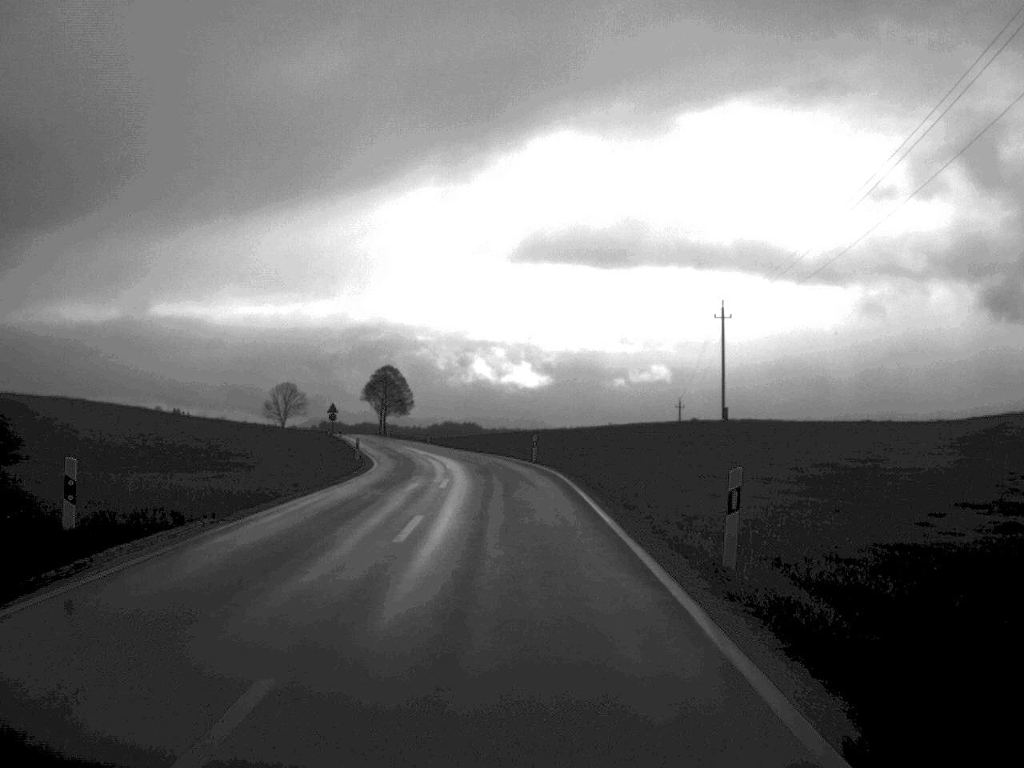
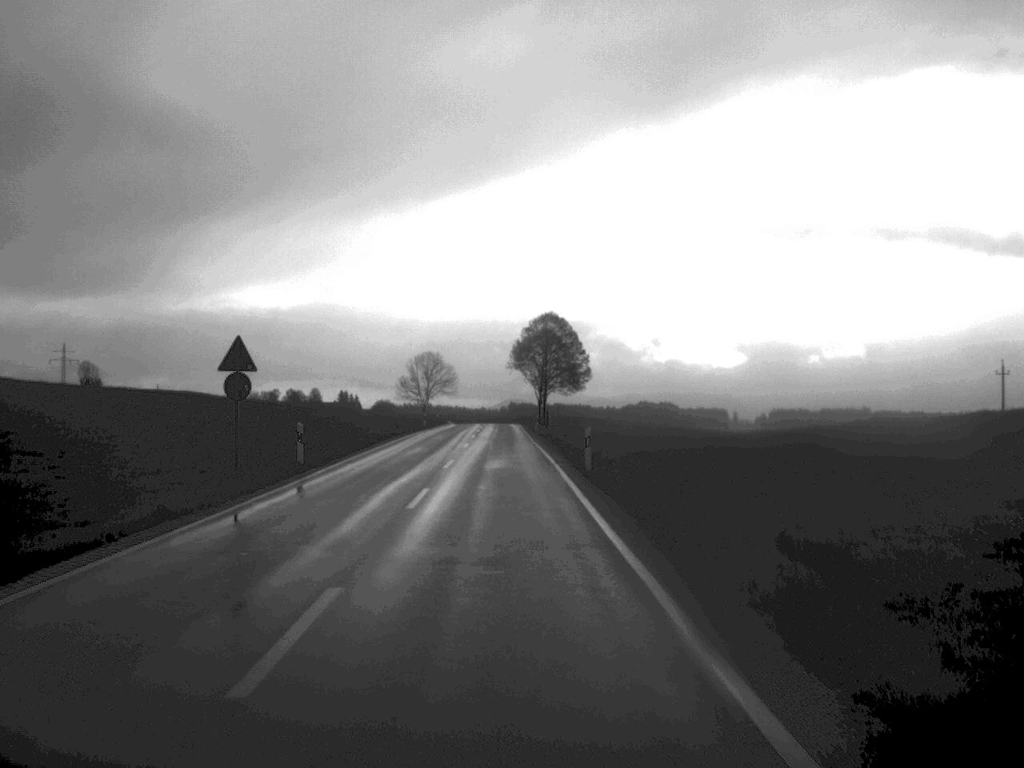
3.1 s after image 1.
(-4.4, +67.7) m; -9°
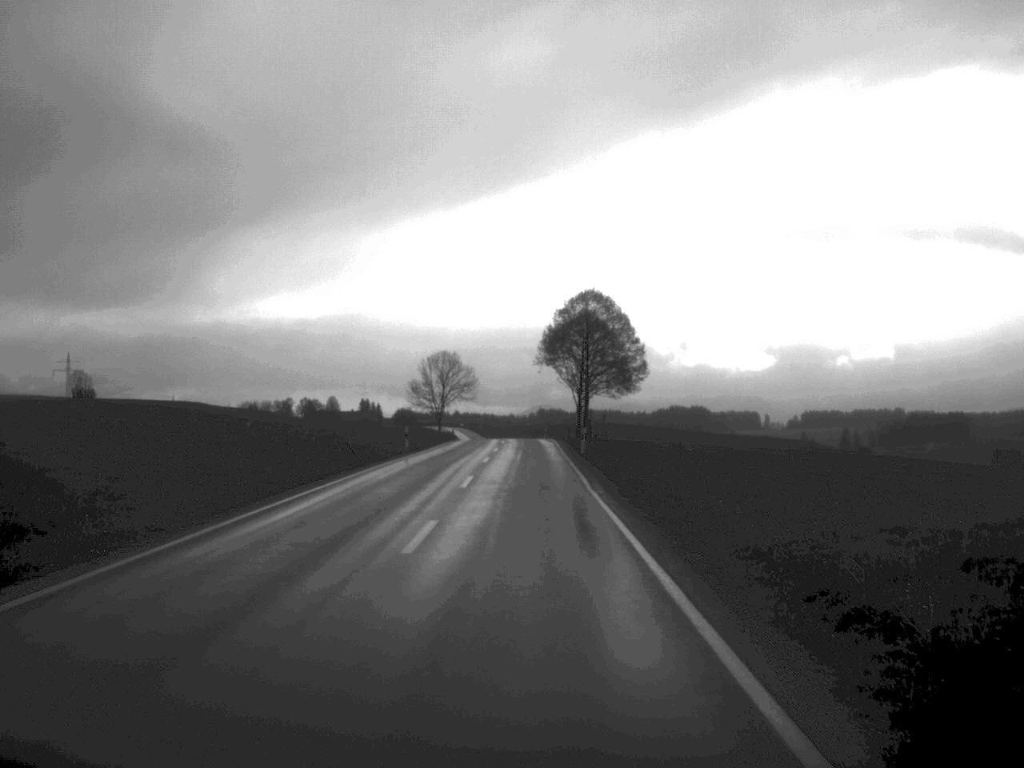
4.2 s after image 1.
(-0.4, +29.0) m; -1°
